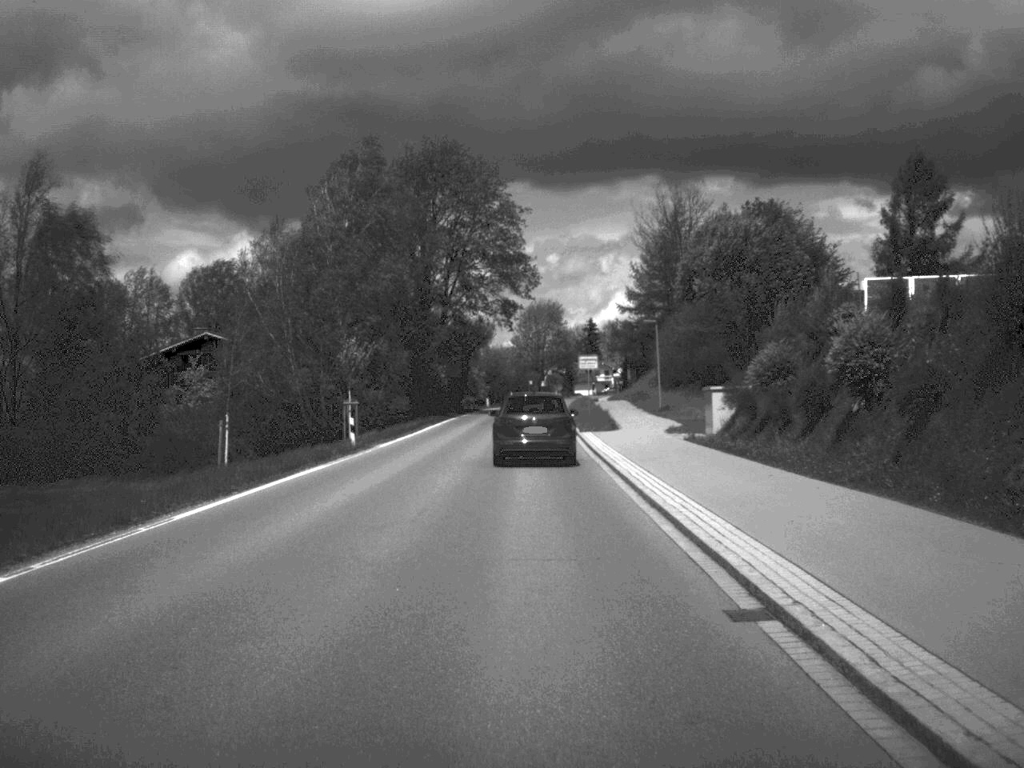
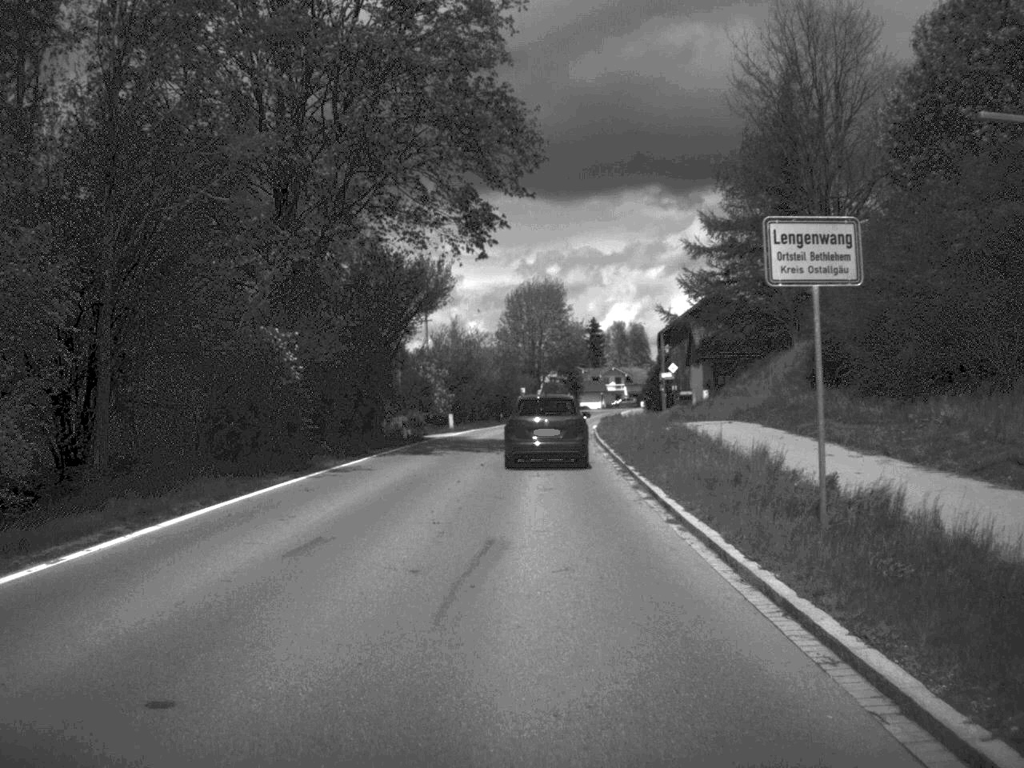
(0.0, +48.7) m; 0°
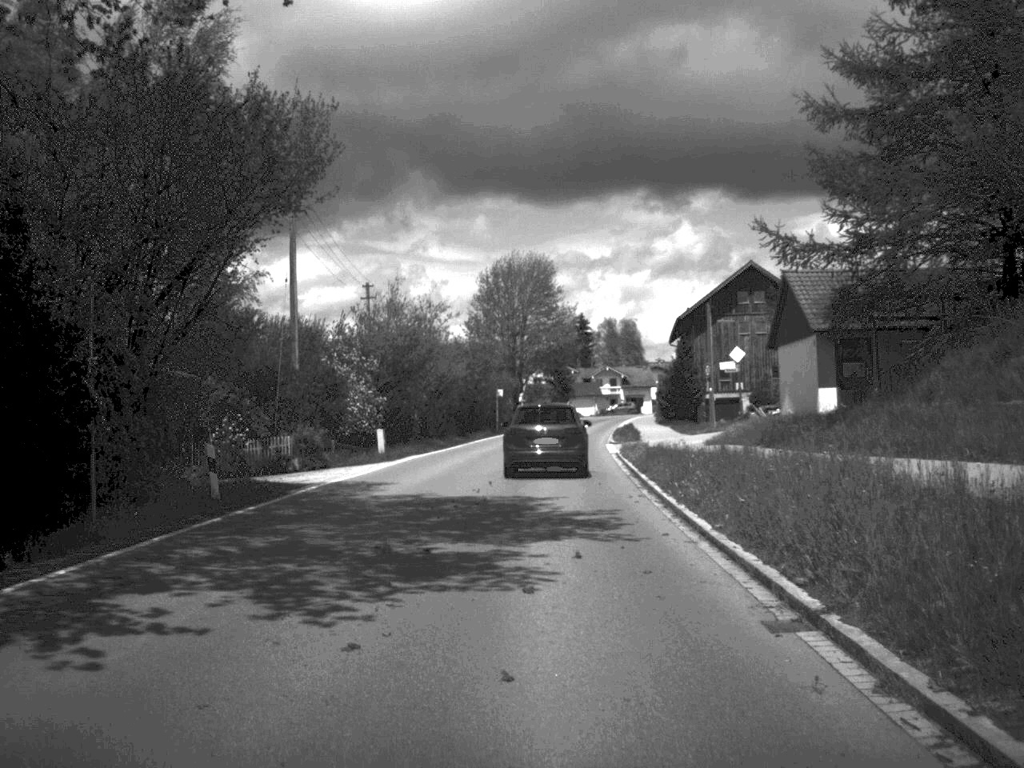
(+0.1, +27.3) m; +1°
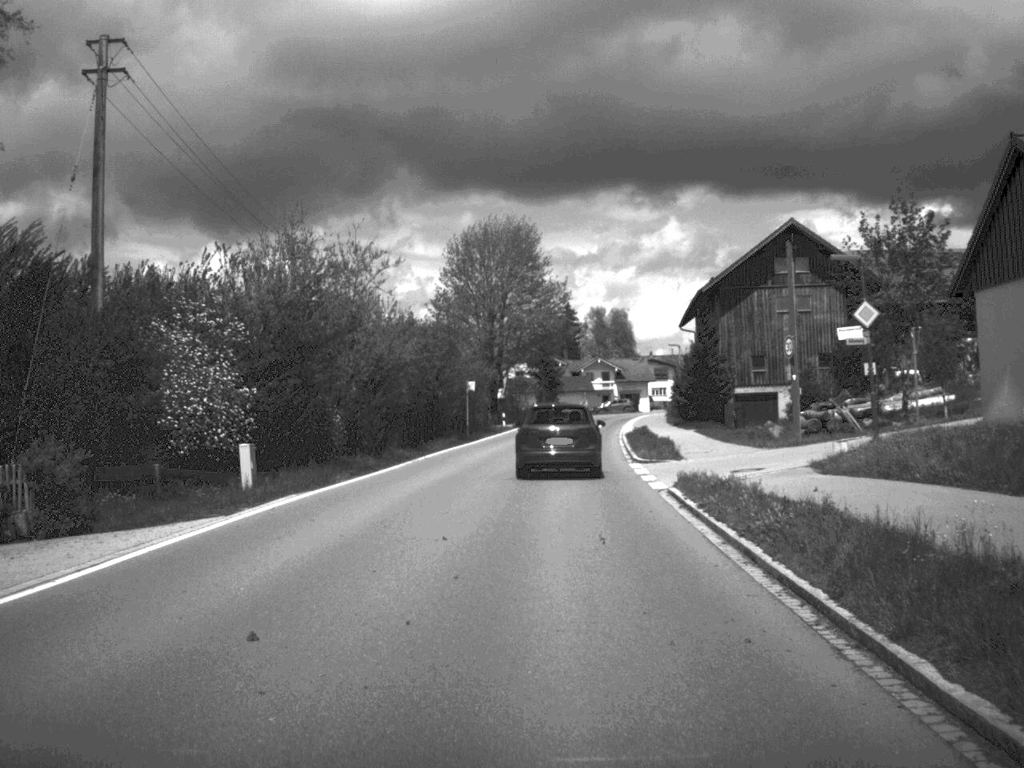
(+0.1, +19.3) m; +1°
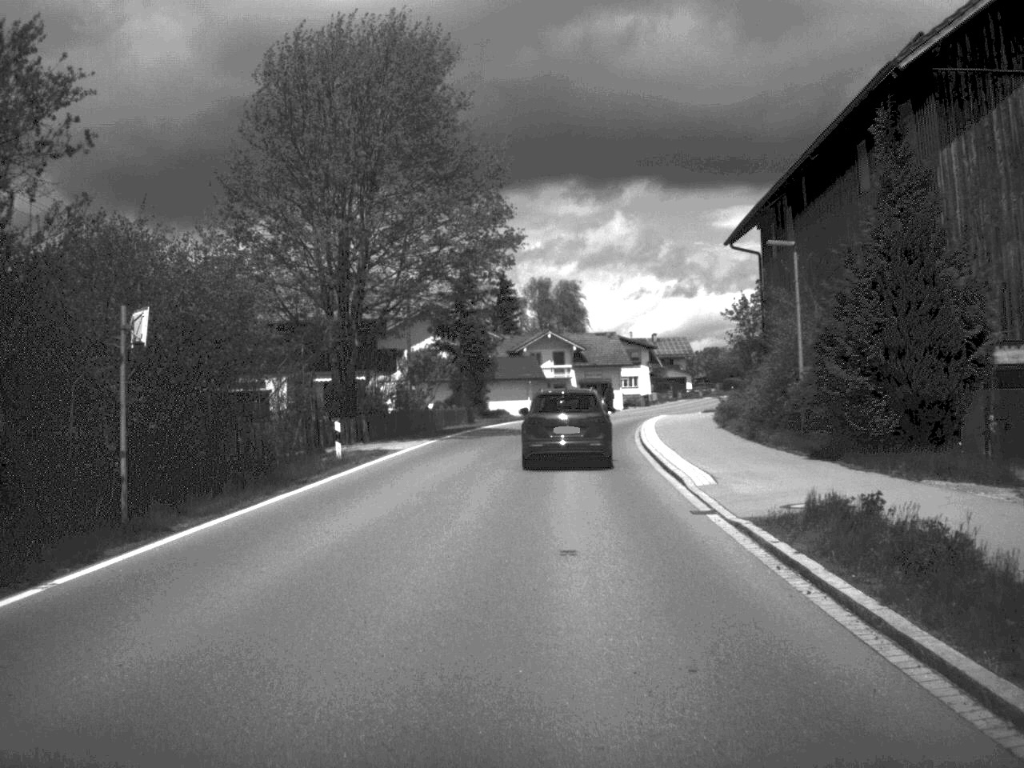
(+1.2, +46.5) m; +3°
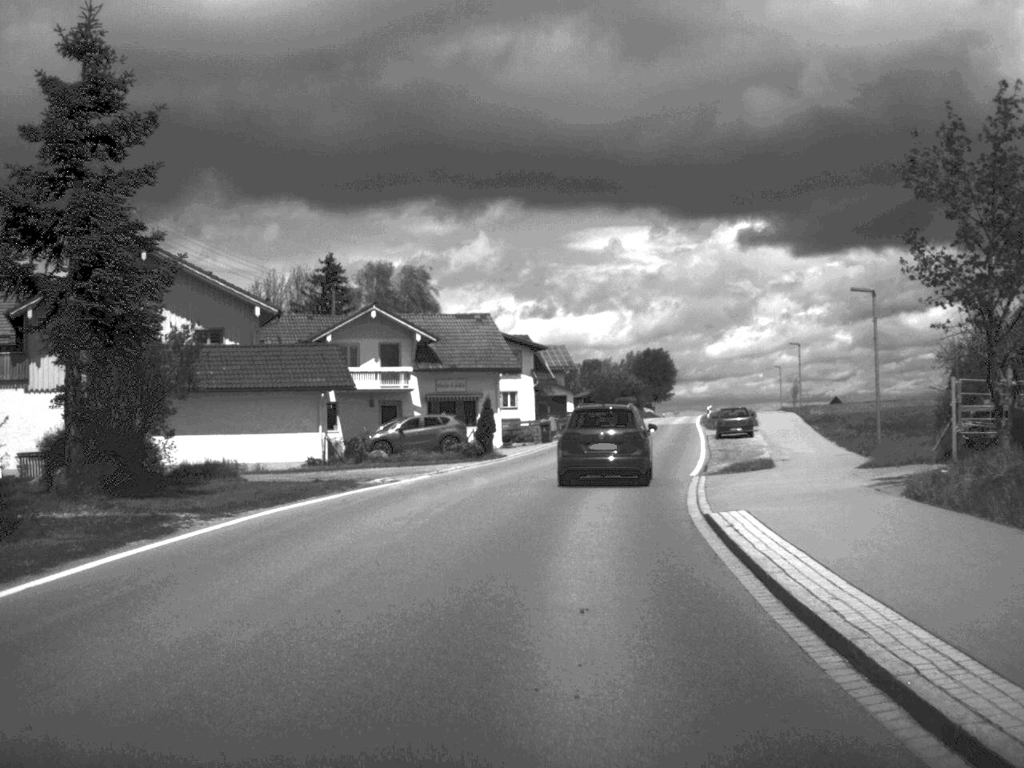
(+1.8, +43.4) m; +7°
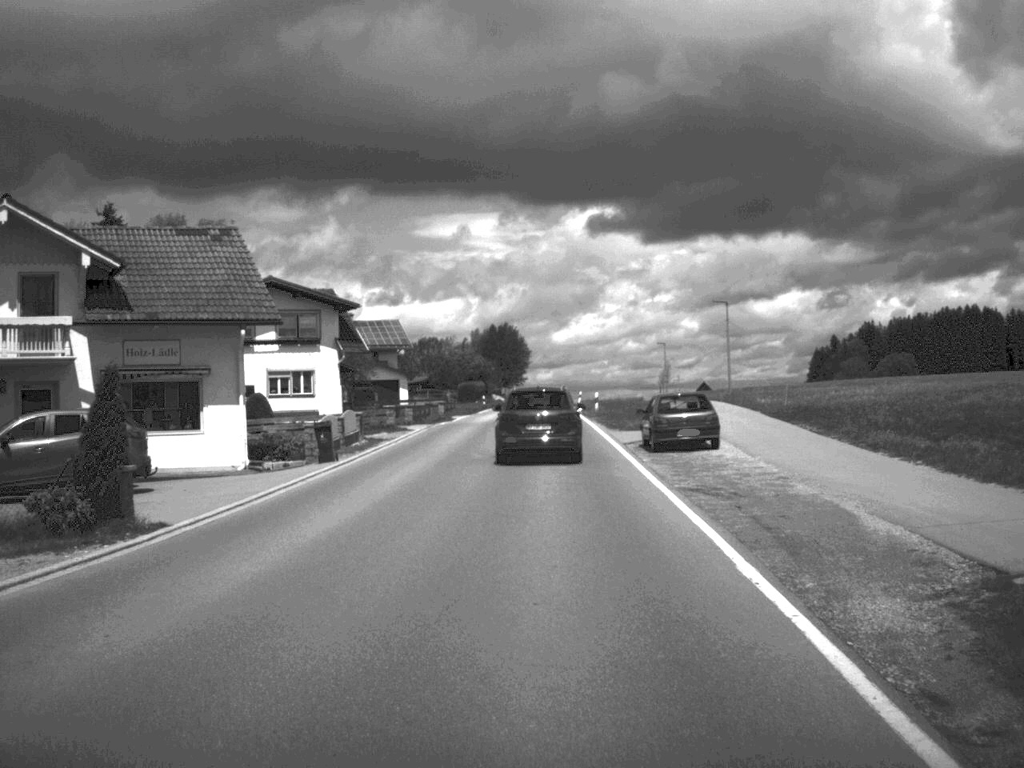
(+1.6, +26.6) m; +7°
